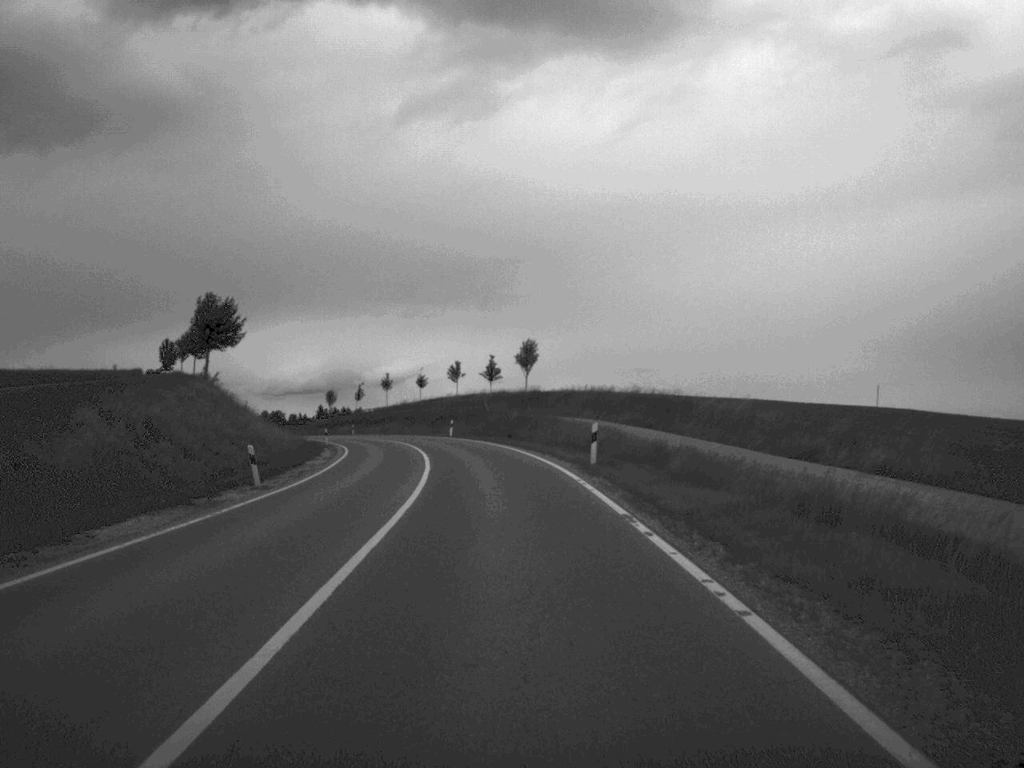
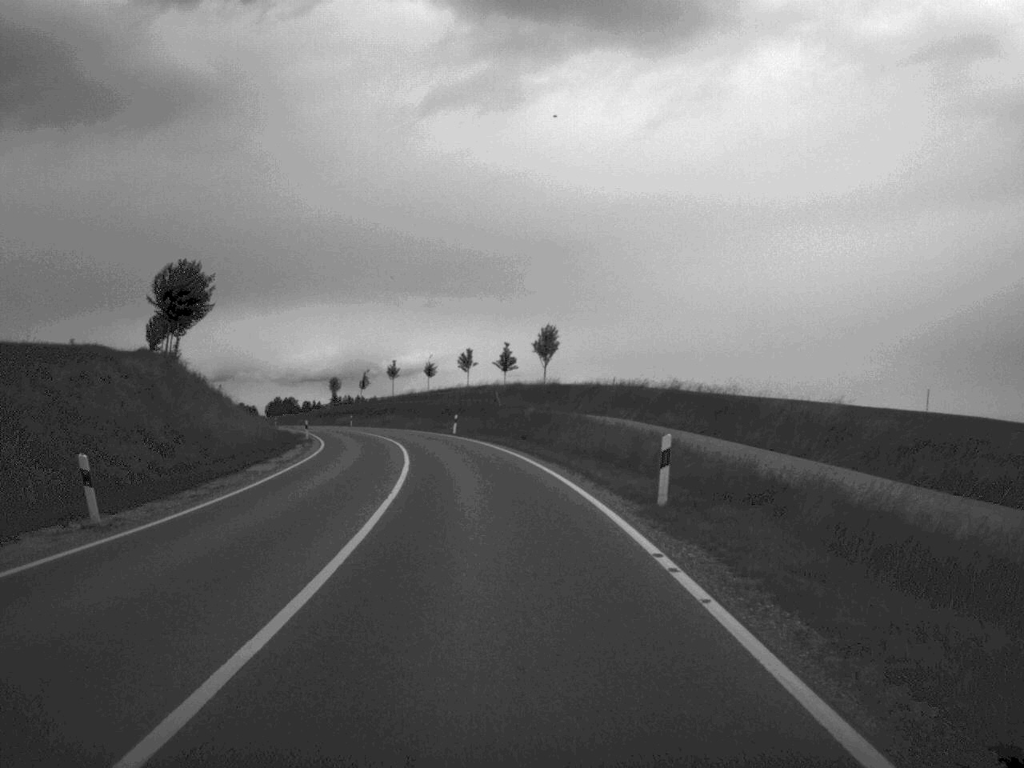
(-0.1, +12.4) m; -1°
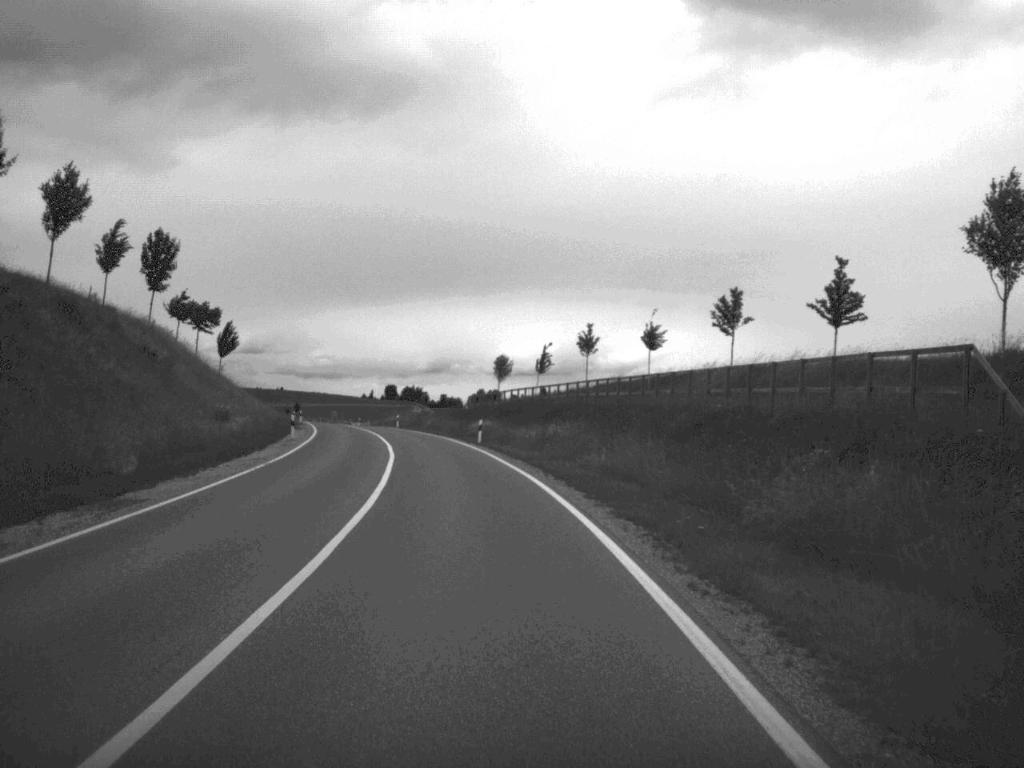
(-5.0, +63.0) m; -10°
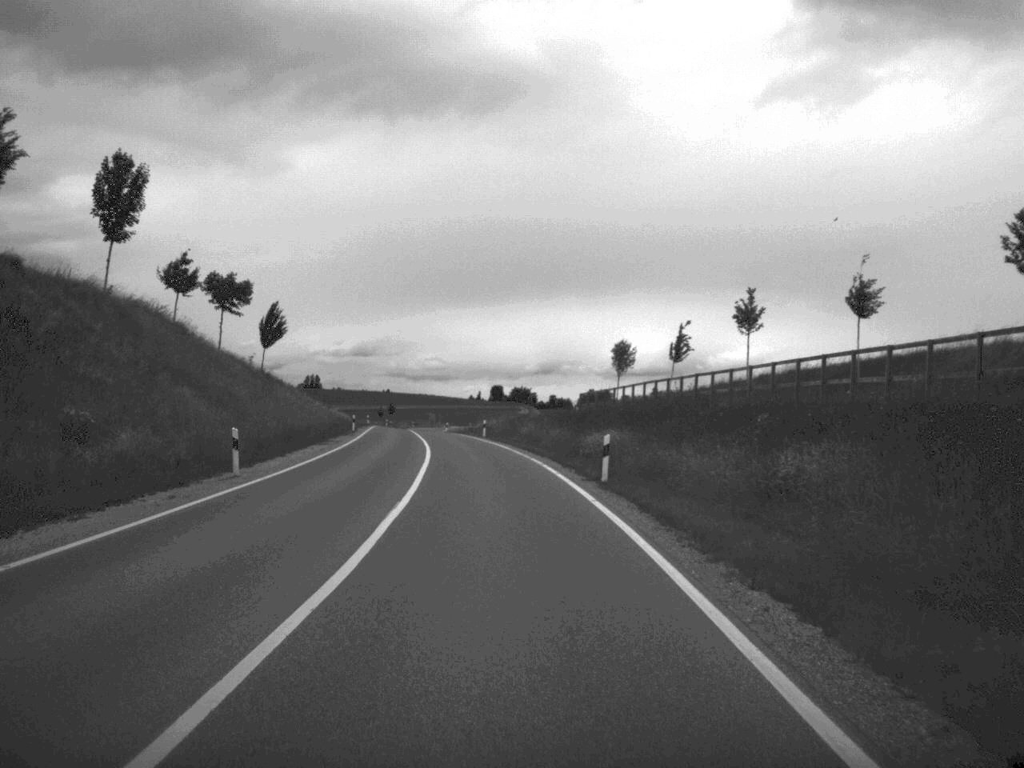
(-1.1, +25.7) m; -5°
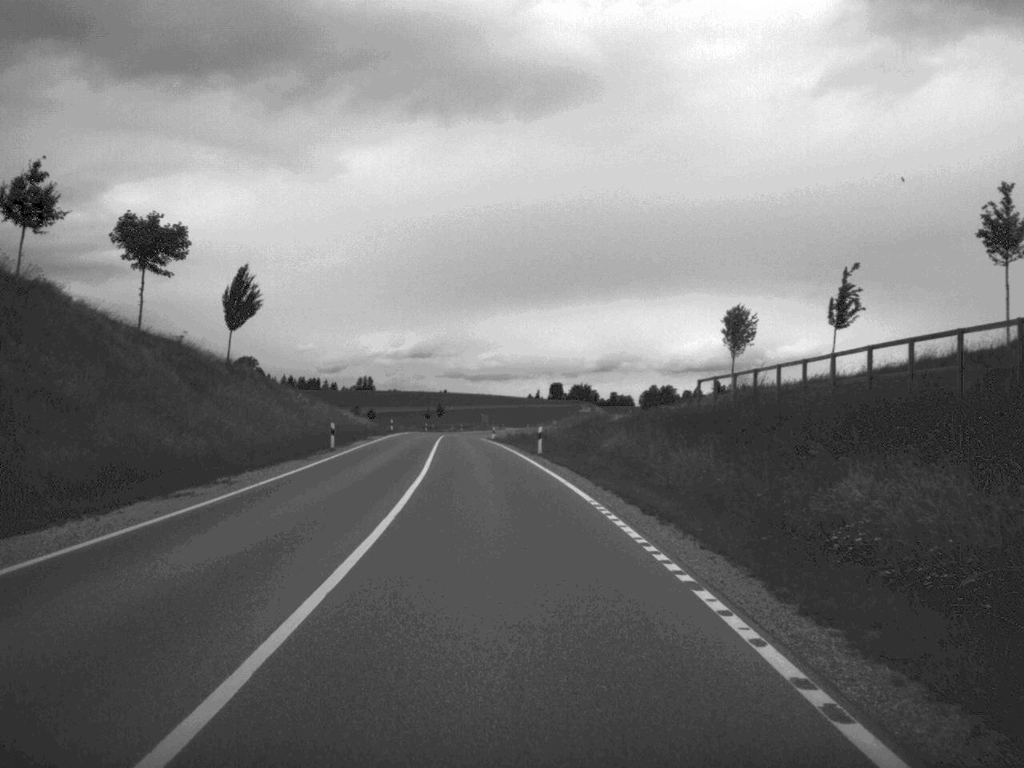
(-0.7, +28.1) m; -3°
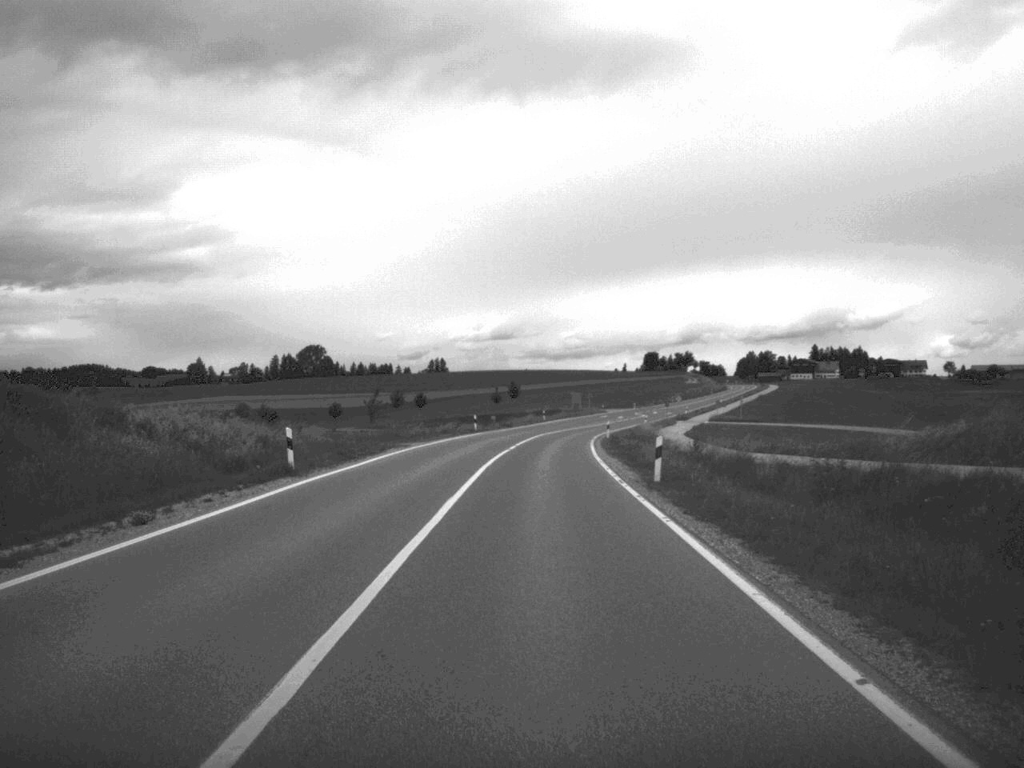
(-3.4, +70.2) m; -4°
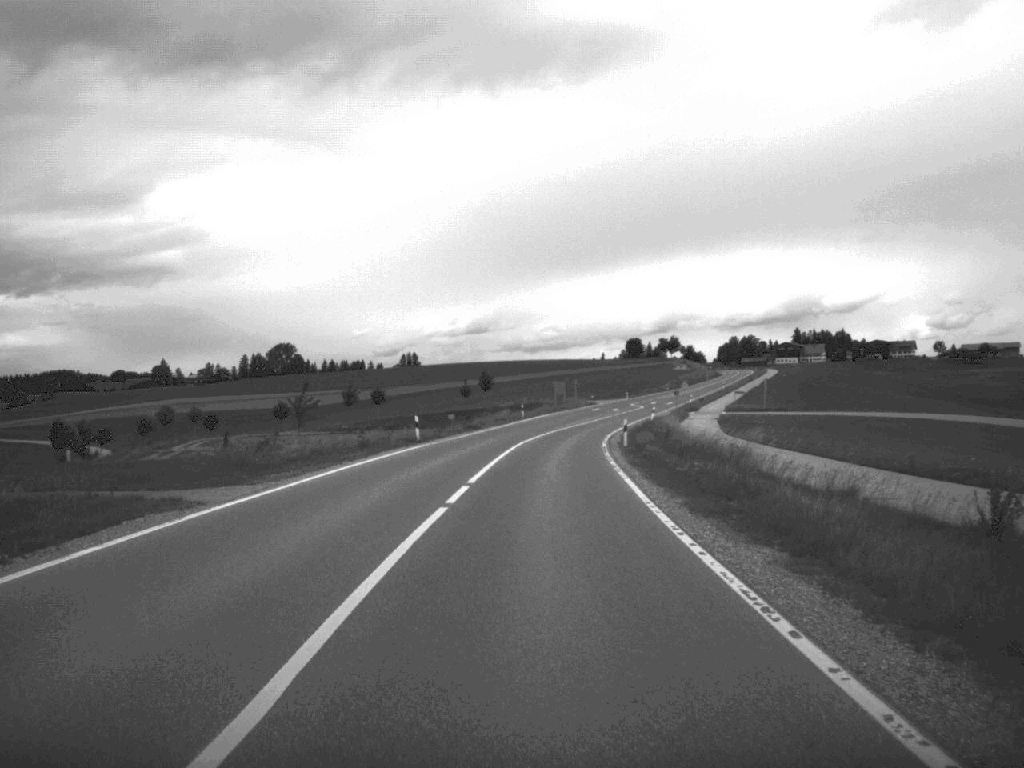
(+0.2, +27.3) m; +1°
